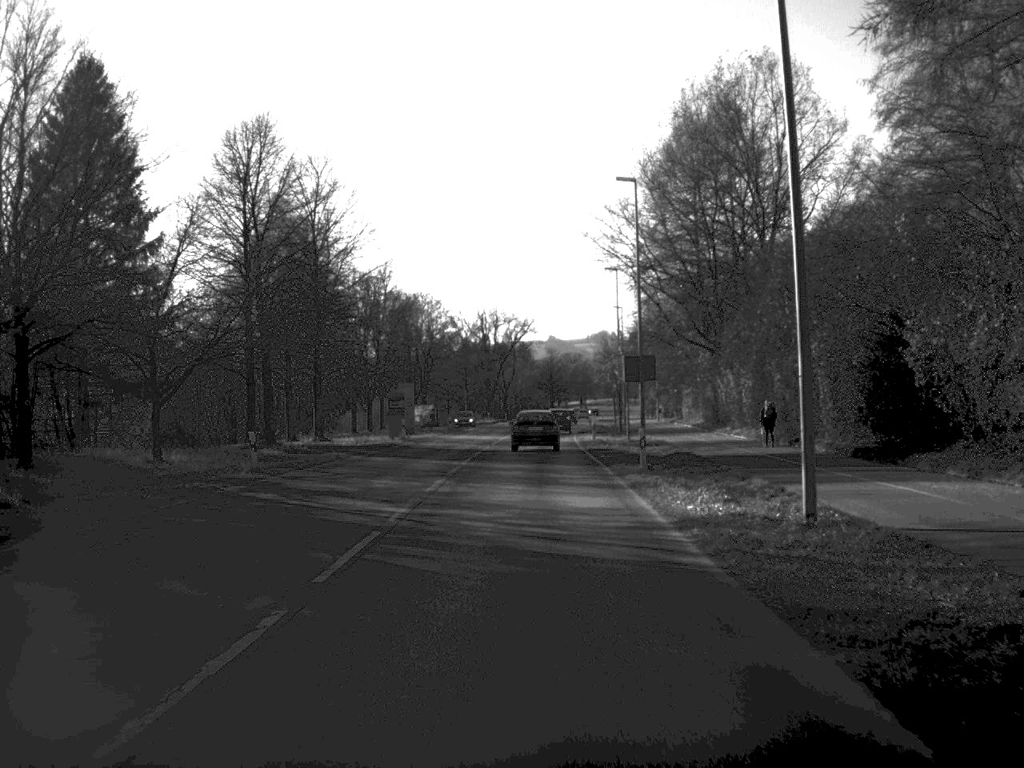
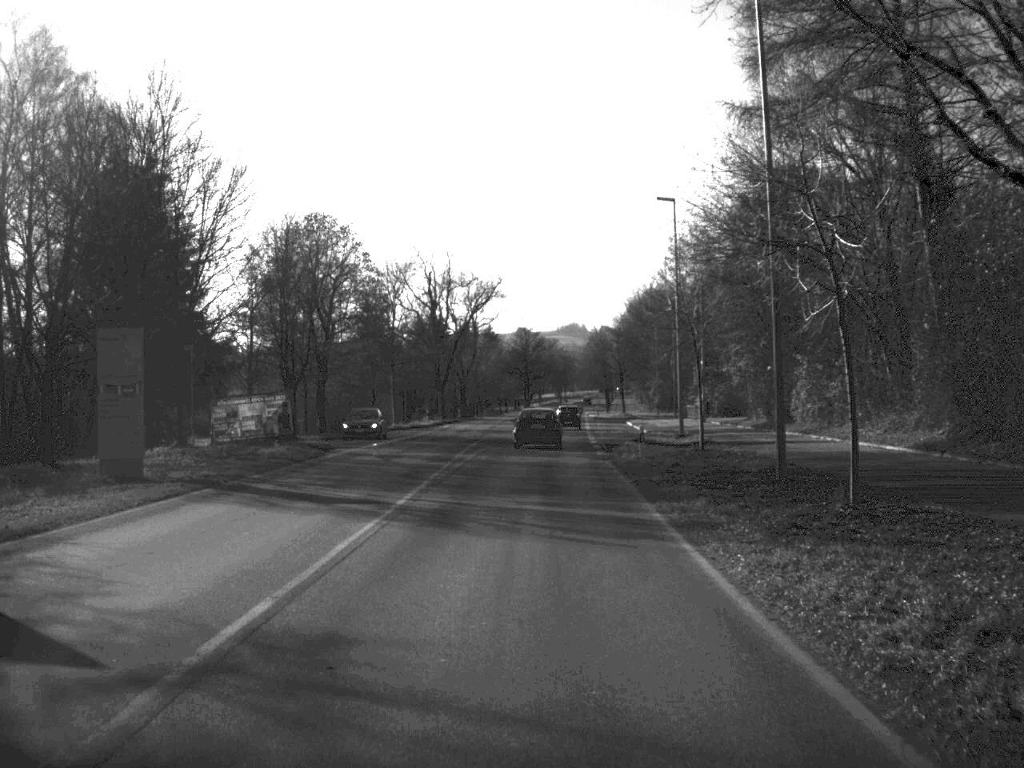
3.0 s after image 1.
(+0.5, +55.1) m; +1°
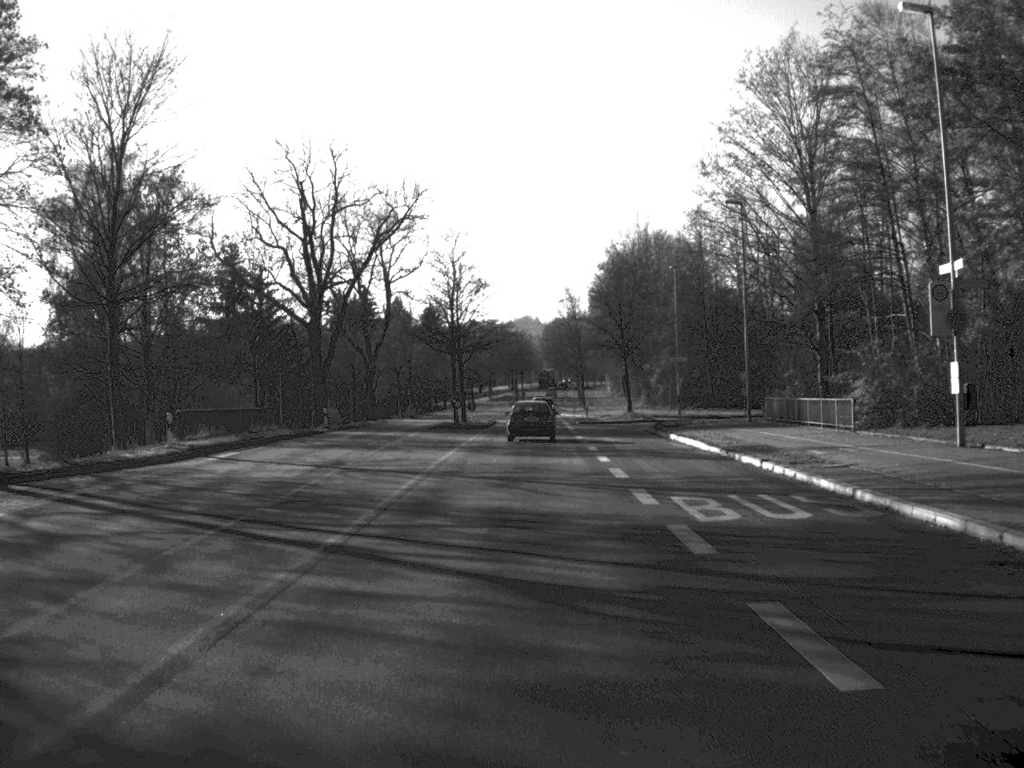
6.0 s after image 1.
(+1.1, +57.6) m; +2°
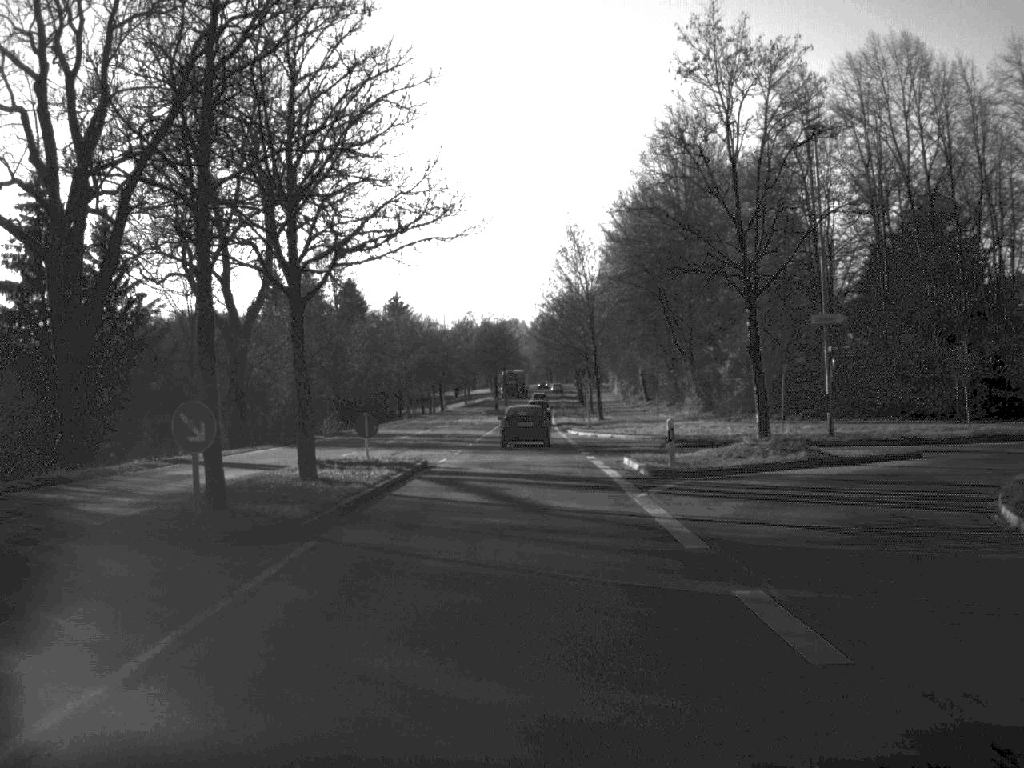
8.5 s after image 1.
(+0.2, +47.3) m; 0°
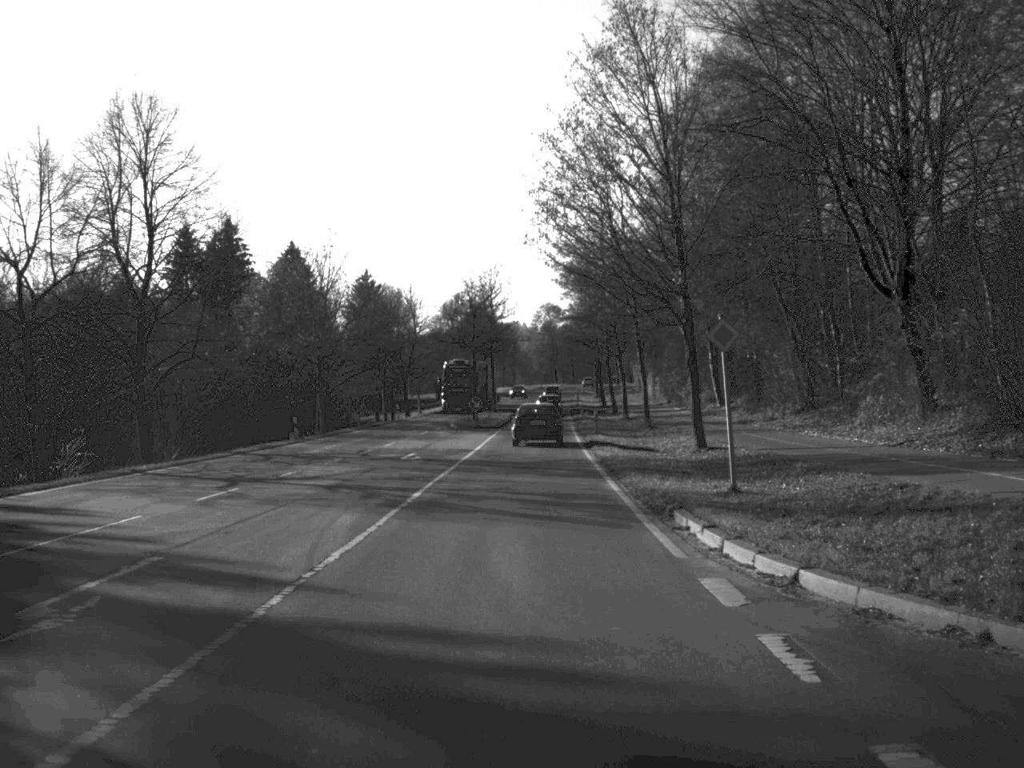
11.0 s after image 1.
(0.0, +47.9) m; 0°
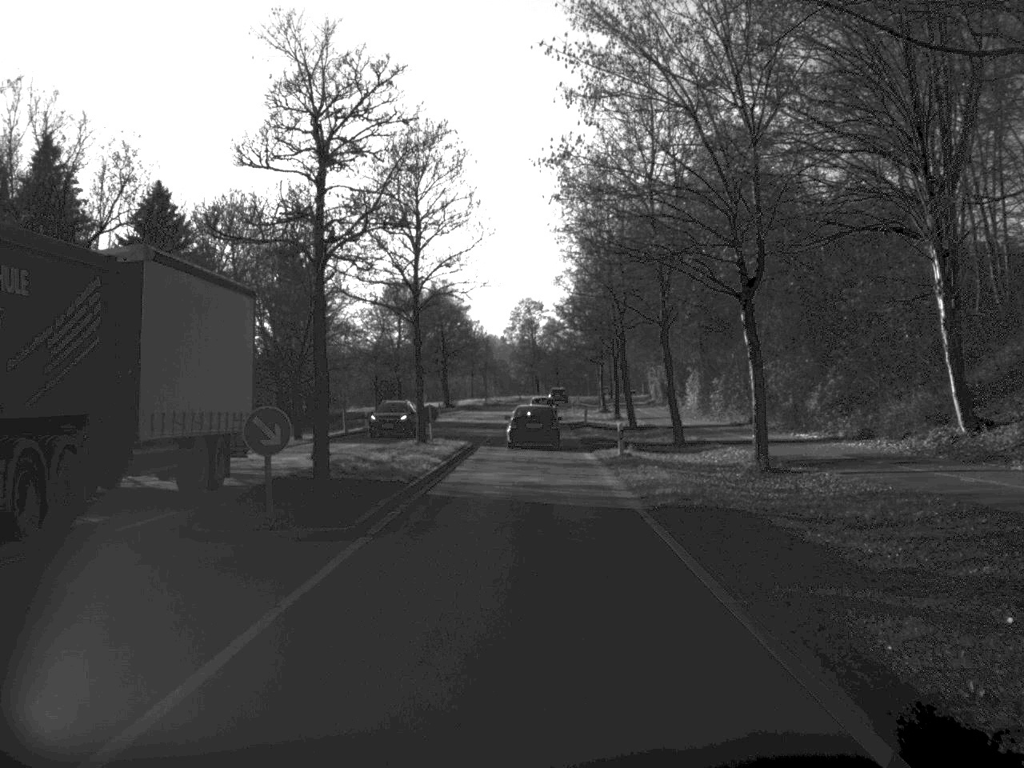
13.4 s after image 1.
(+0.3, +46.7) m; +1°
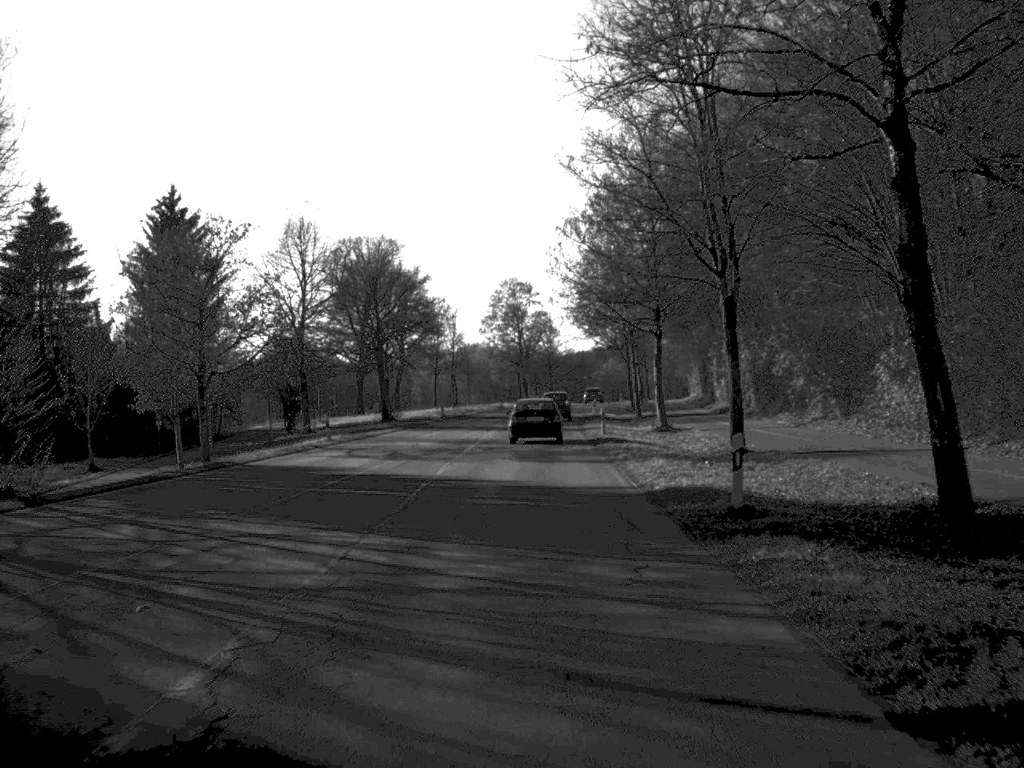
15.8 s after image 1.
(+0.2, +48.4) m; 0°
